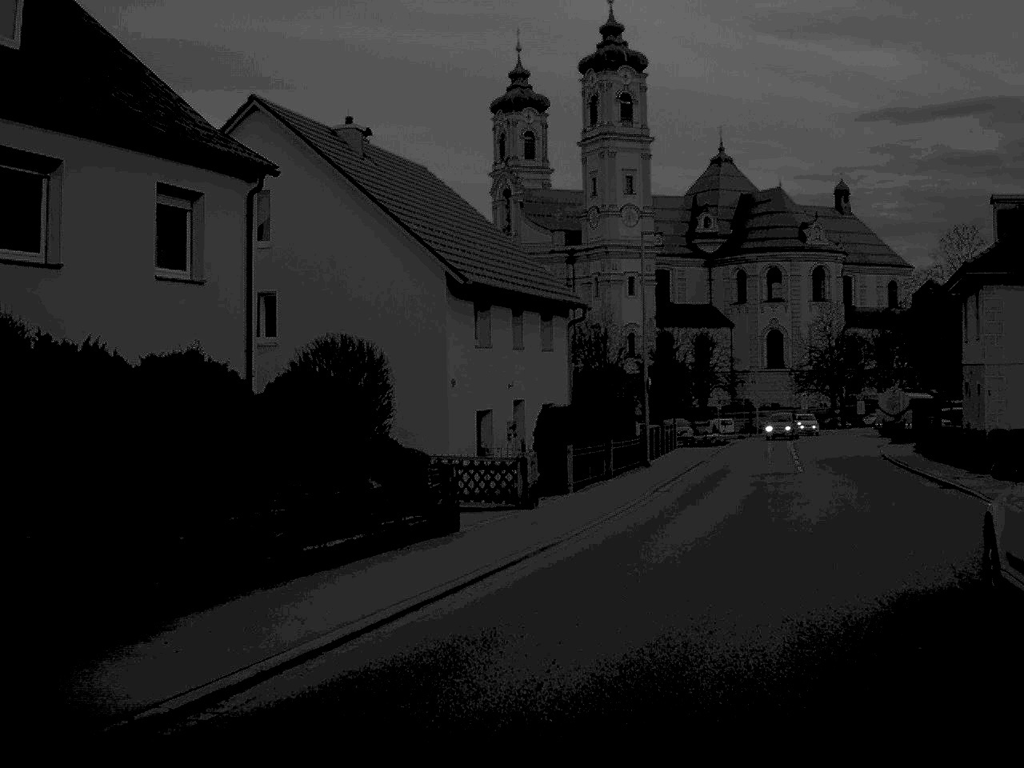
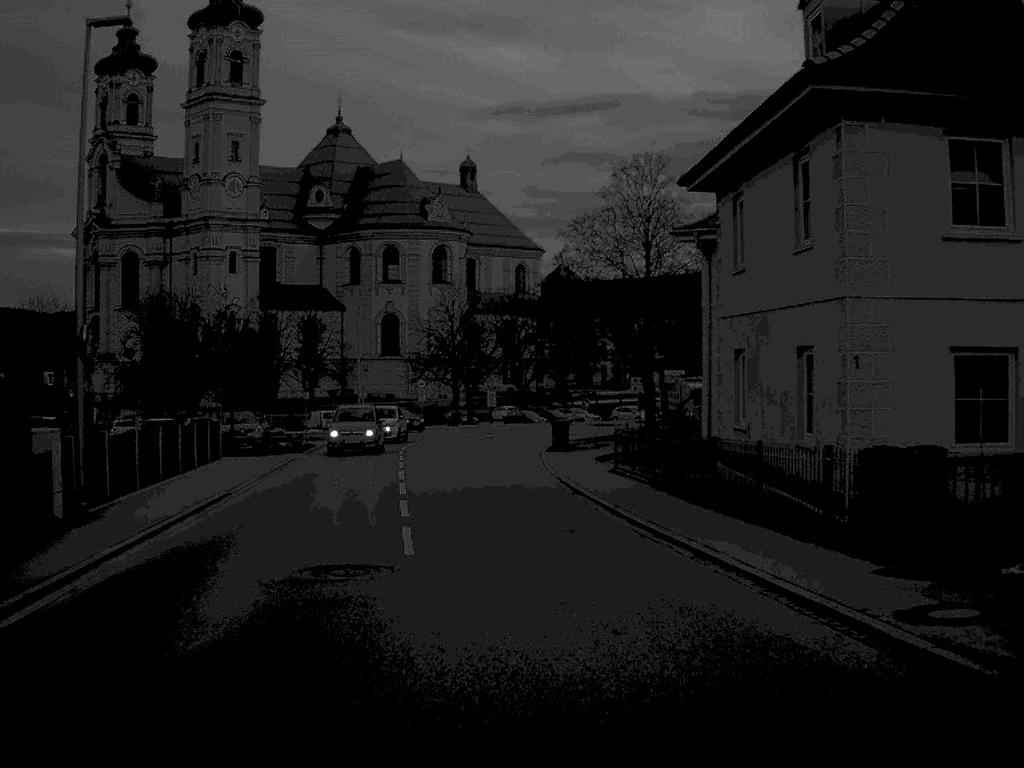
(+4.1, +20.4) m; +17°
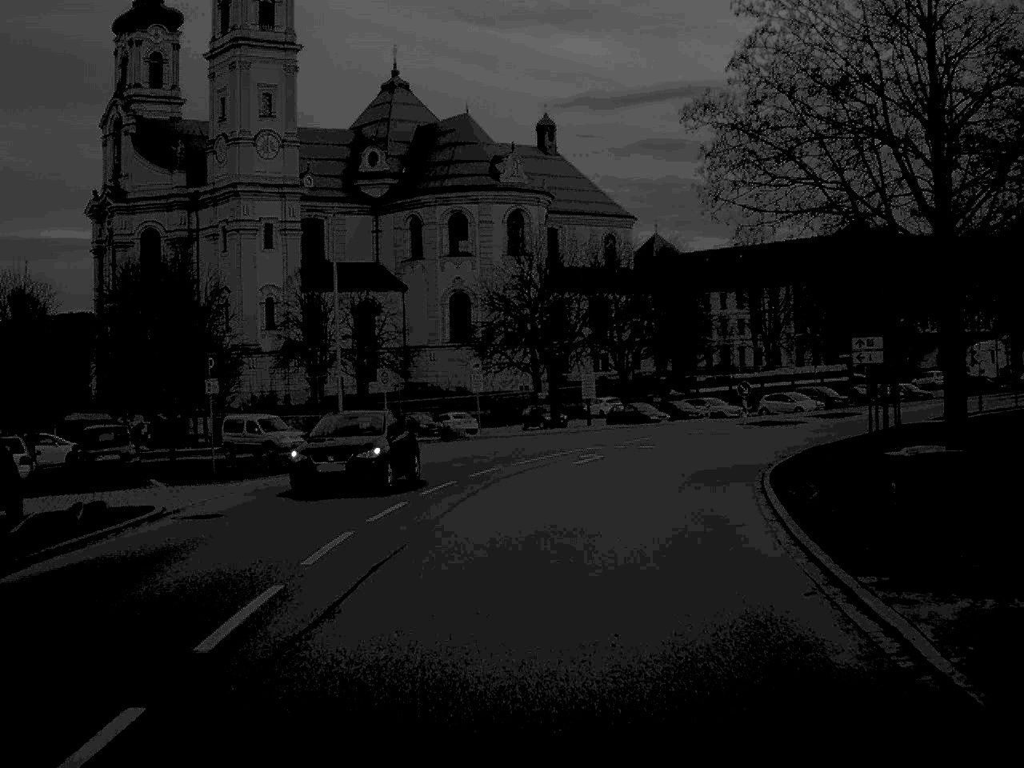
(-1.2, +32.2) m; -4°
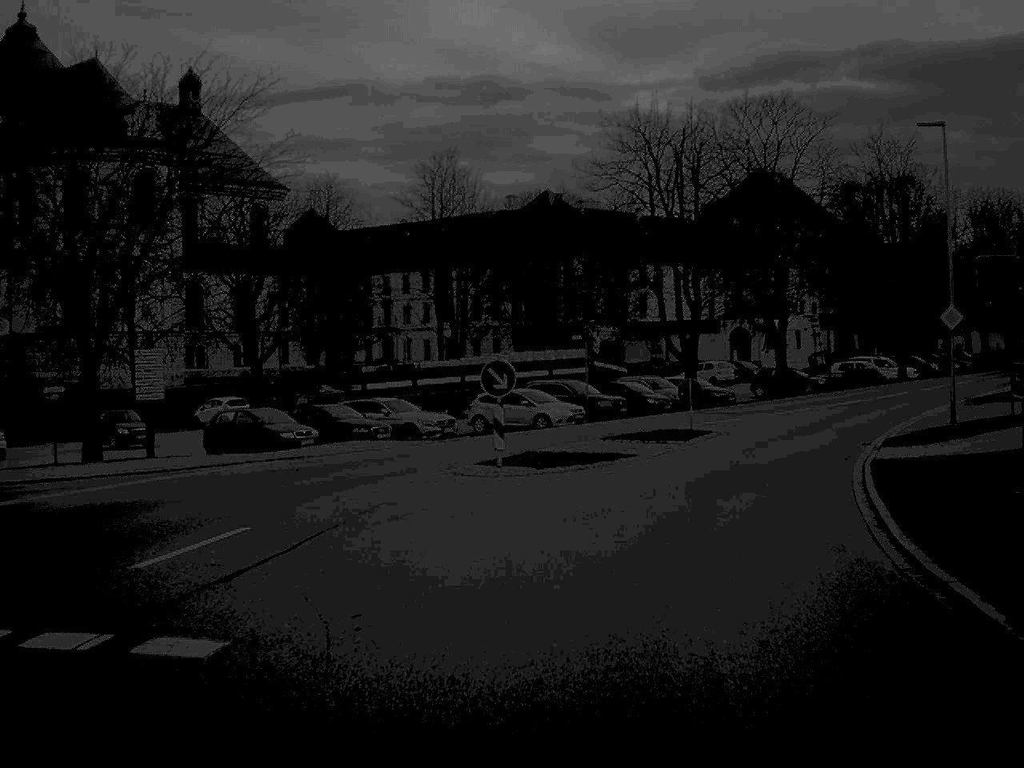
(+3.2, +29.9) m; +16°
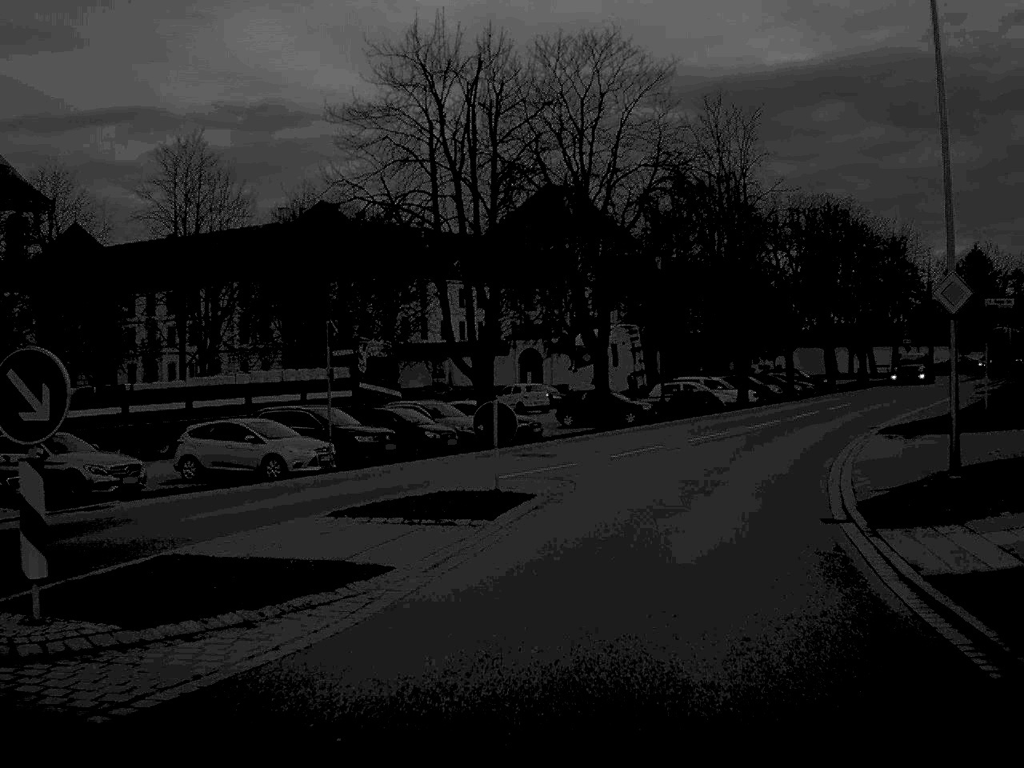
(+1.1, +12.6) m; +10°
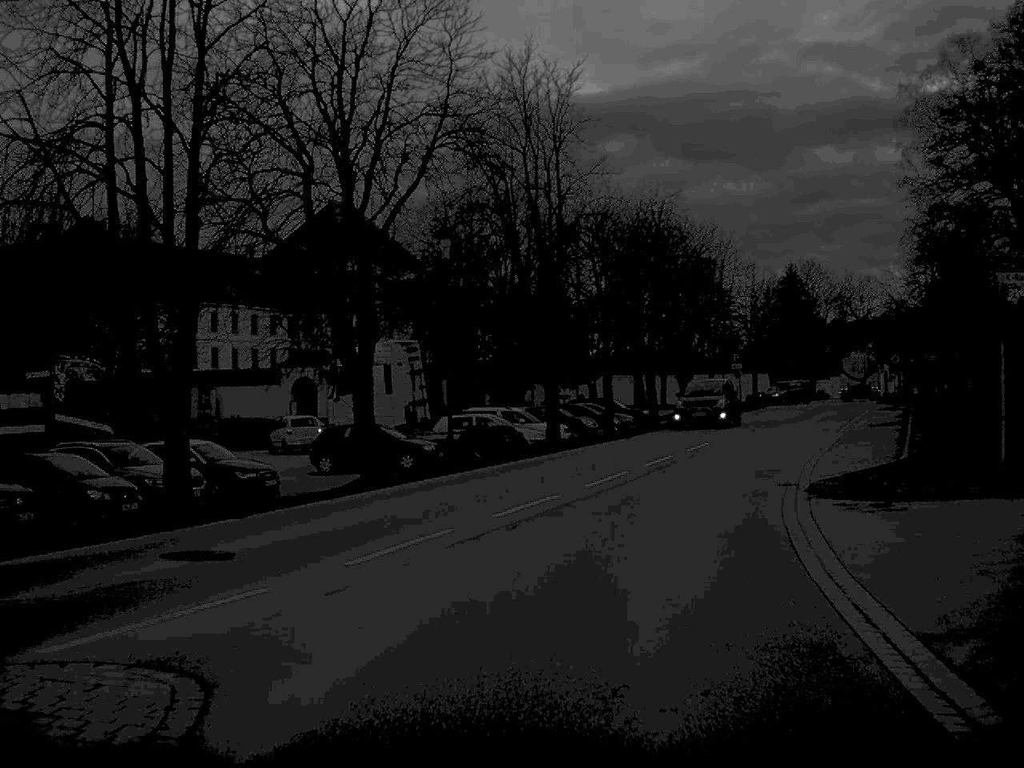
(+1.0, +11.9) m; +9°
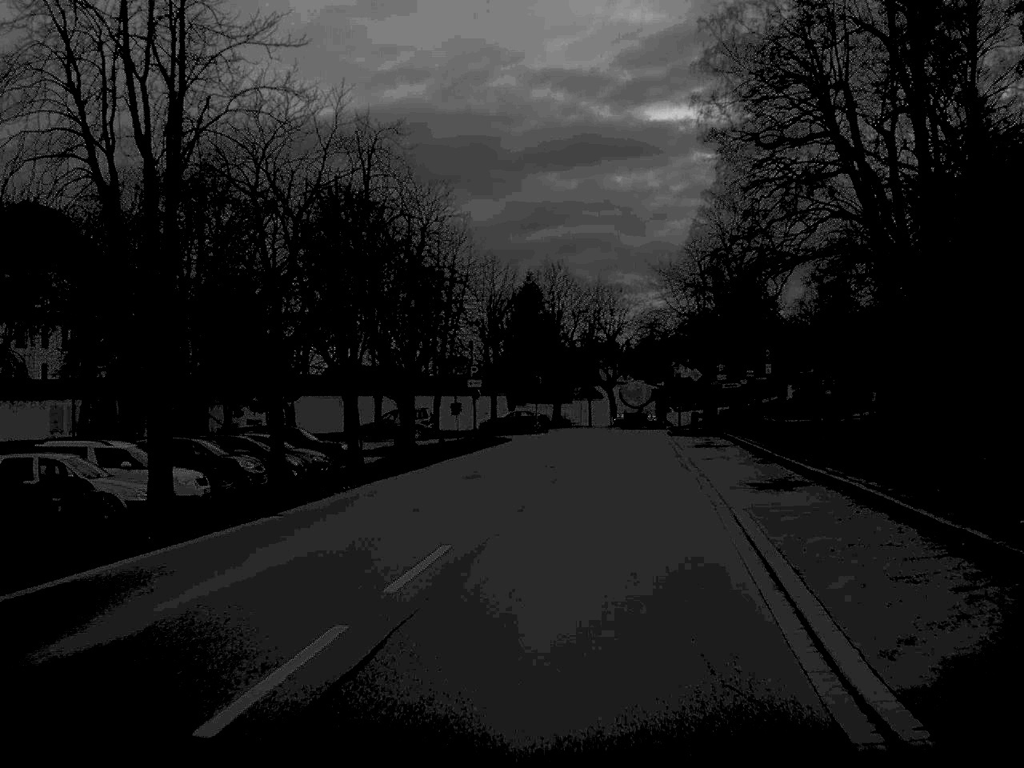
(+2.2, +18.7) m; +12°
